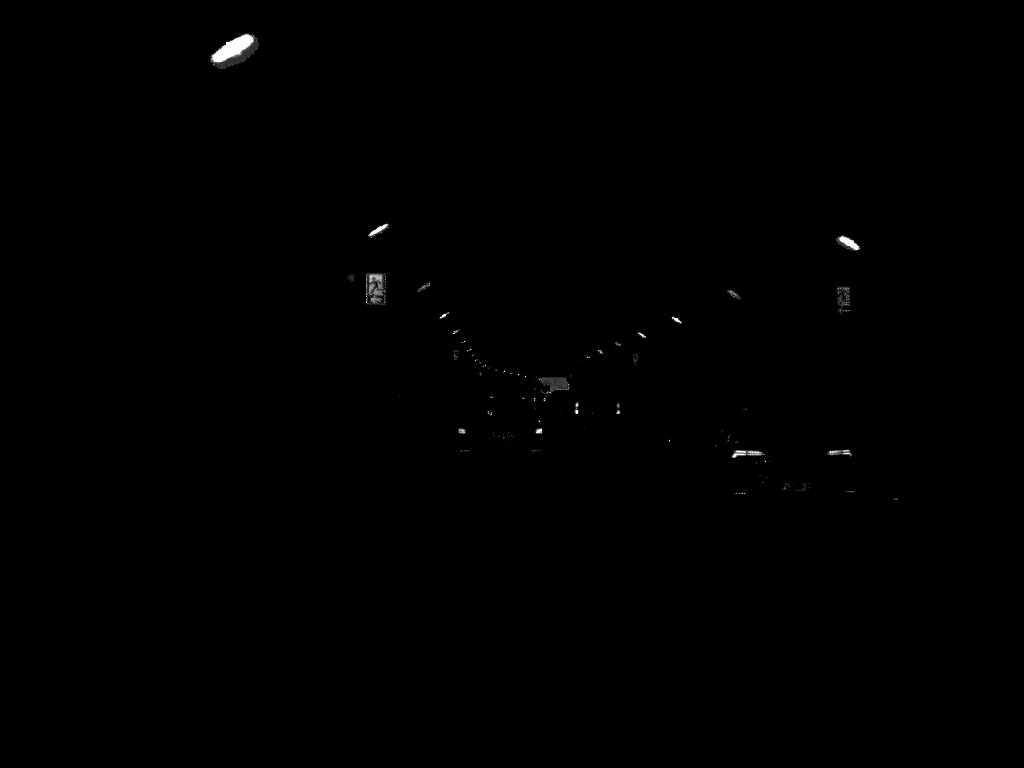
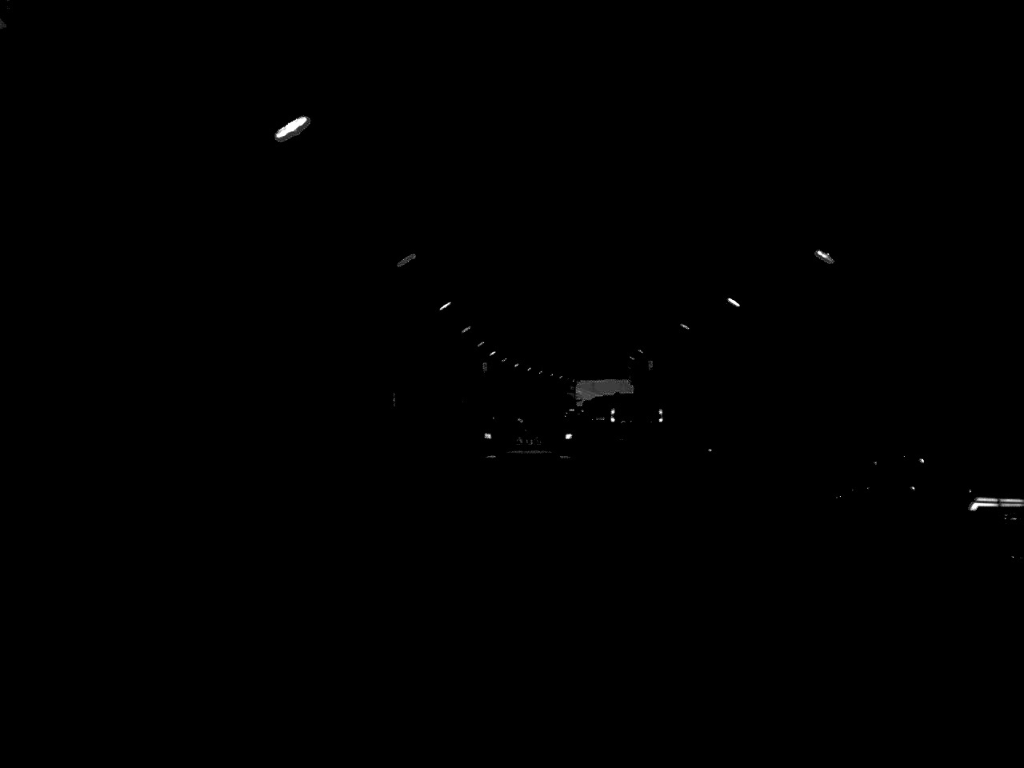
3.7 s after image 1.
(-0.7, +54.6) m; -1°
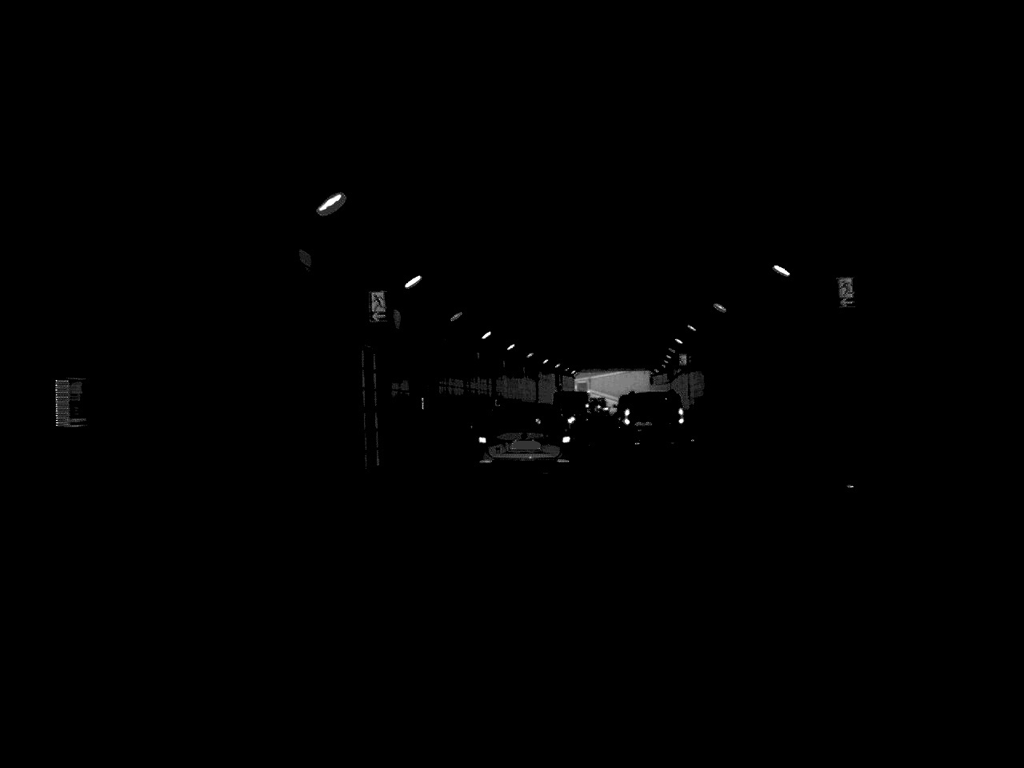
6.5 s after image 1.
(+0.2, +42.4) m; +1°
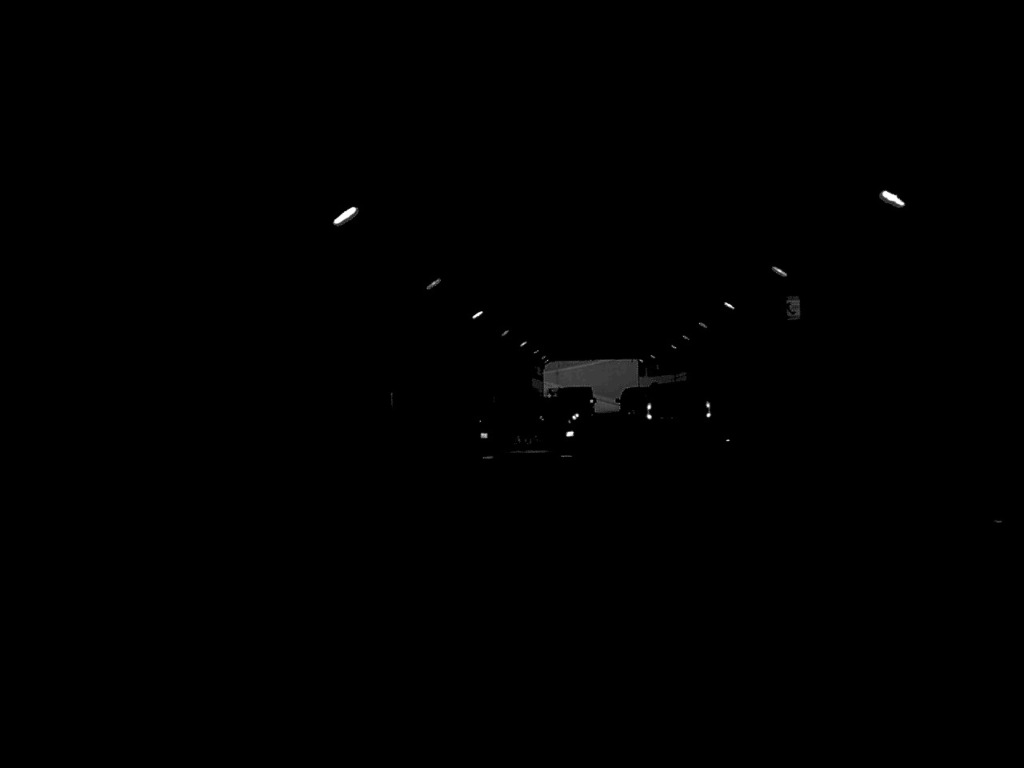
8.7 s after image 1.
(+0.5, +32.3) m; +2°
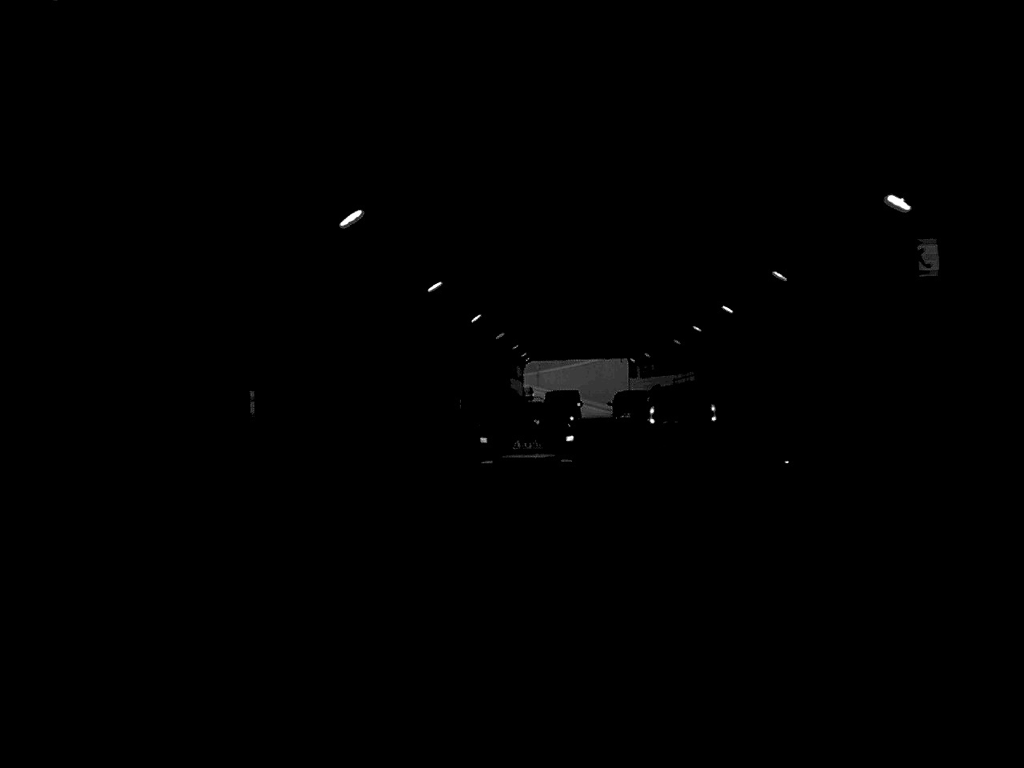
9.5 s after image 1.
(+0.1, +11.2) m; +1°
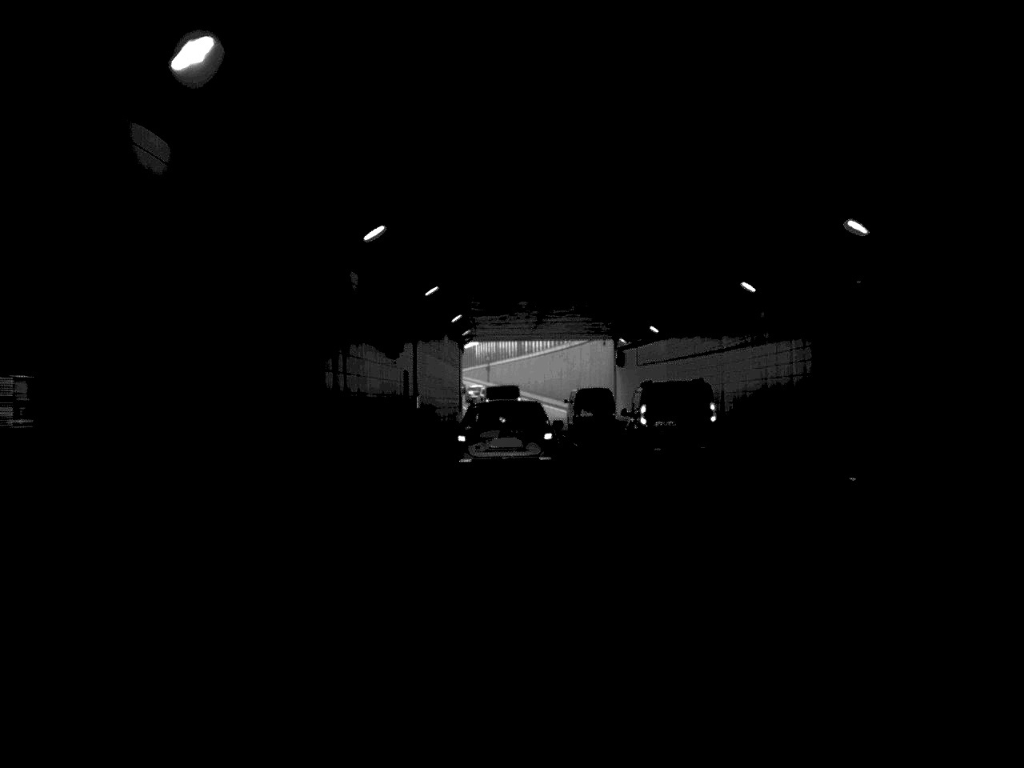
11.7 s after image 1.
(+0.7, +31.8) m; +2°
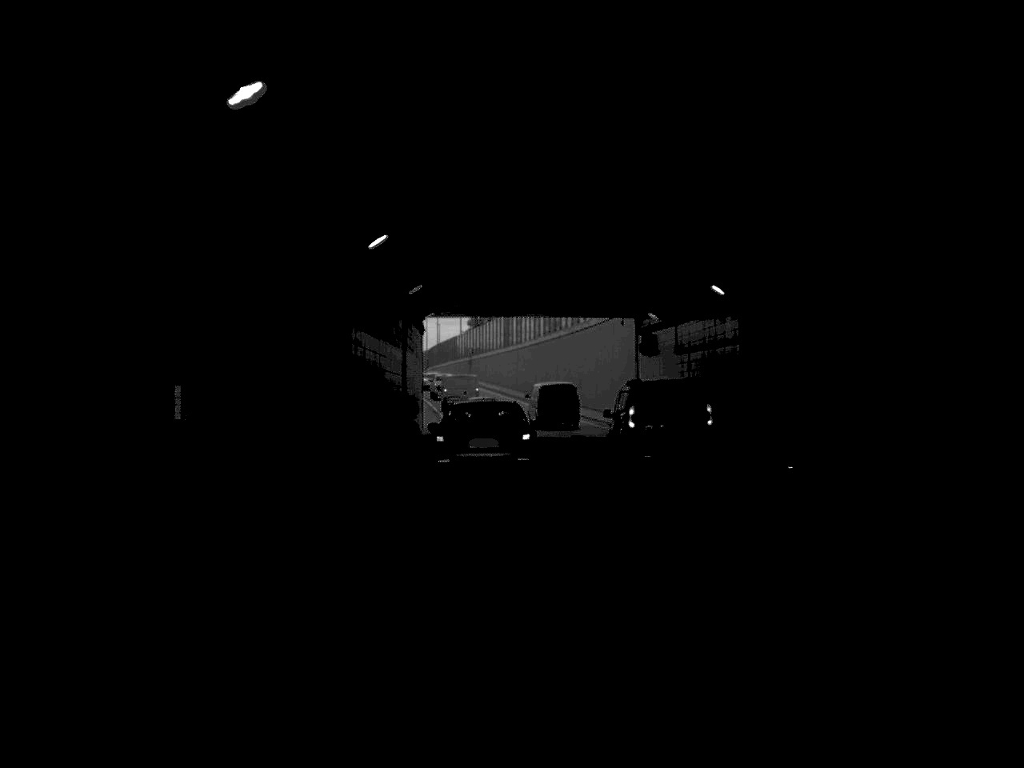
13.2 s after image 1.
(+0.1, +21.1) m; 0°
